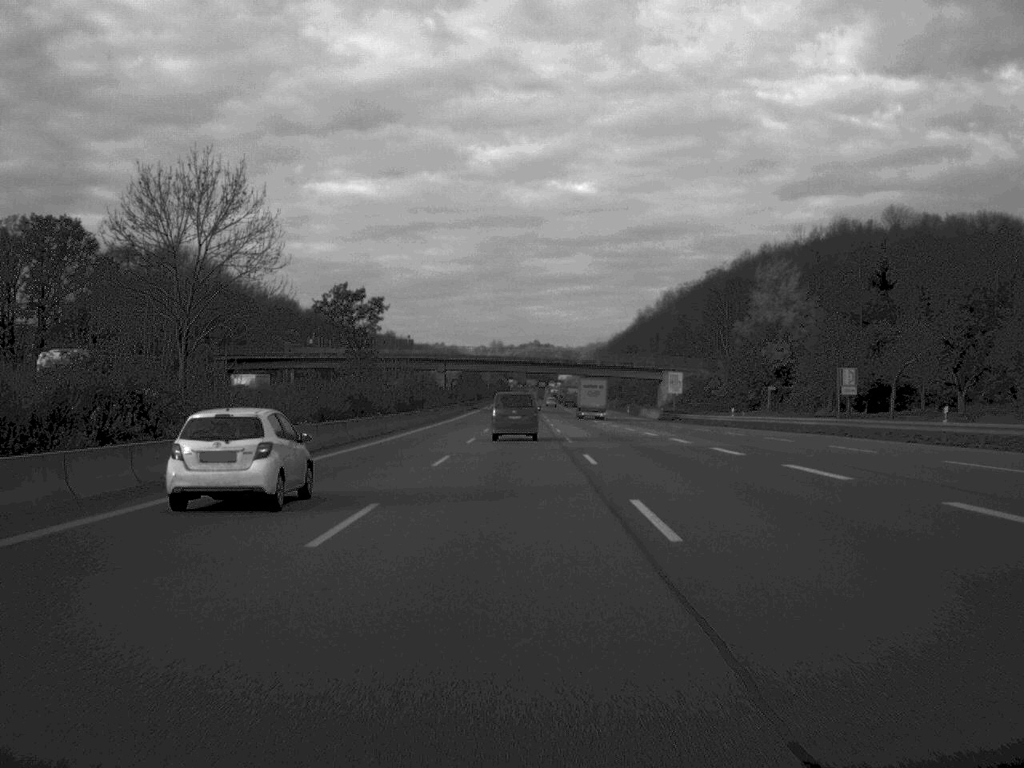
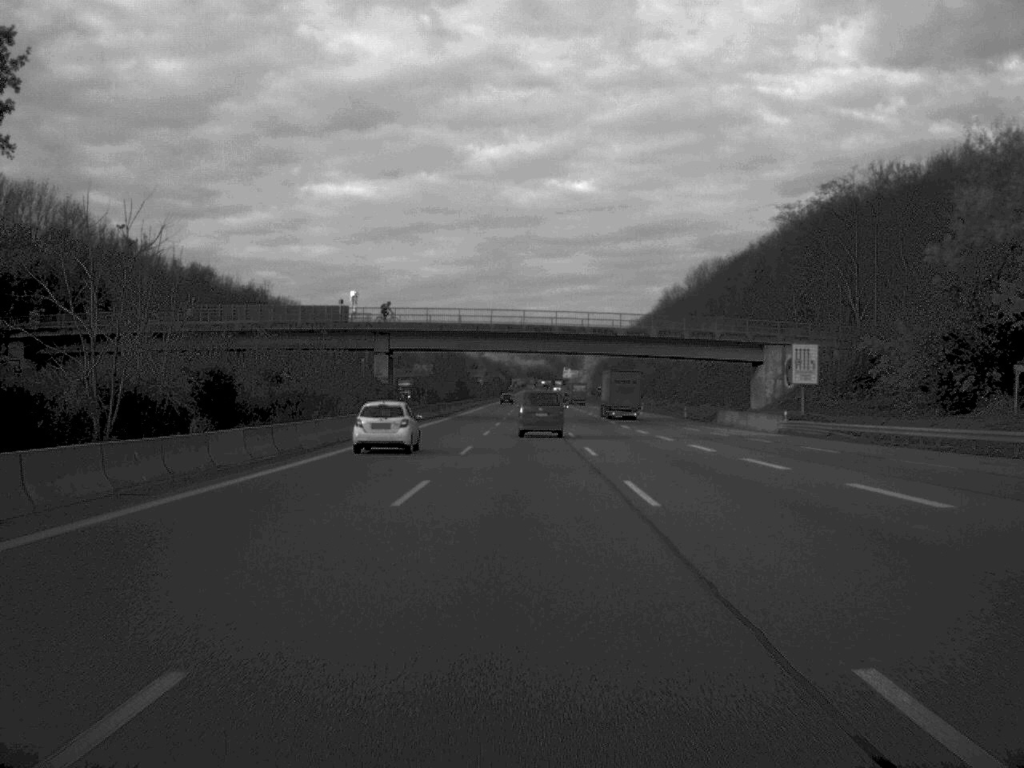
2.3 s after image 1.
(-0.1, +65.3) m; 0°
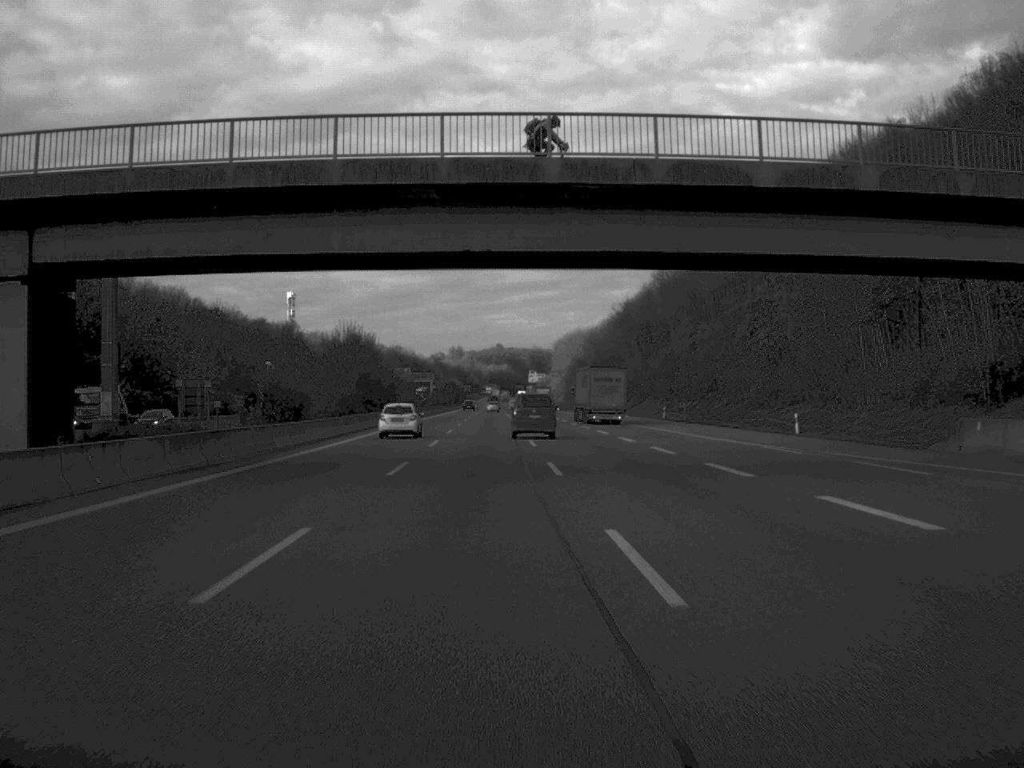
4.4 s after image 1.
(+0.7, +62.3) m; +2°
